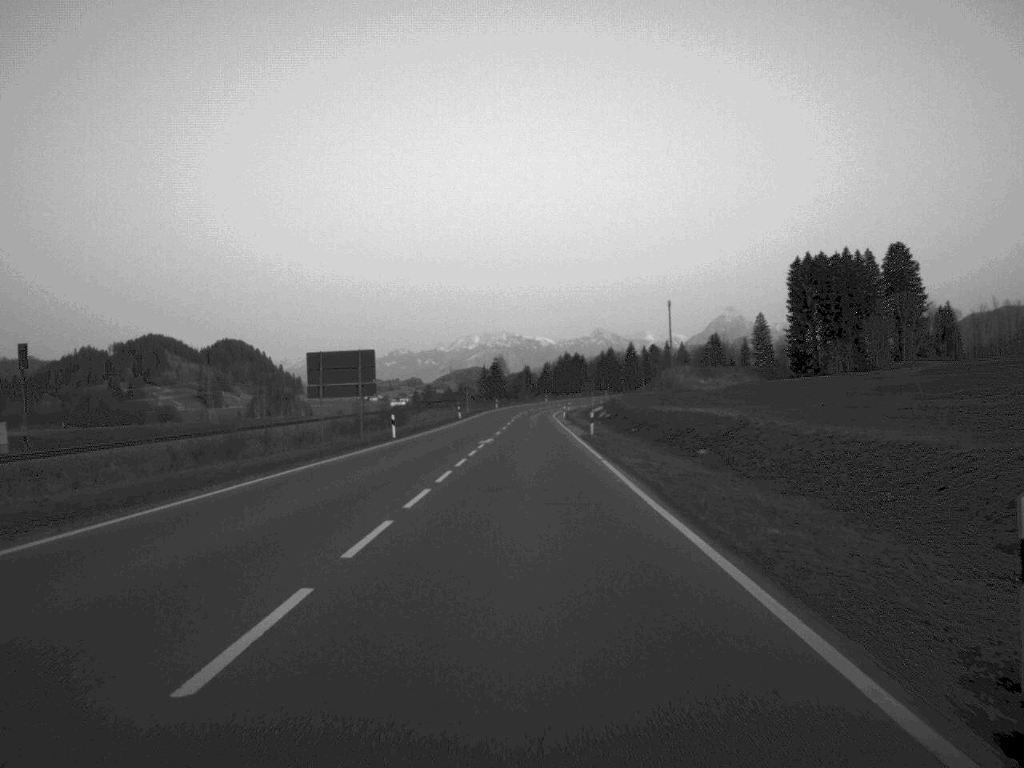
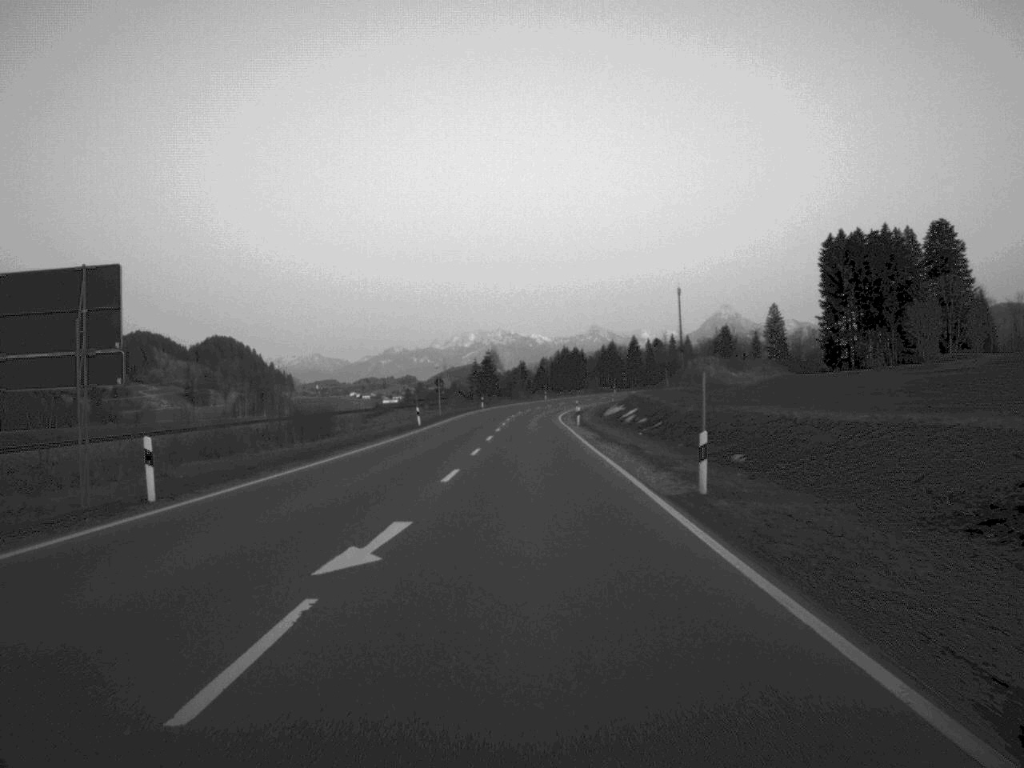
(+0.1, +36.4) m; 0°
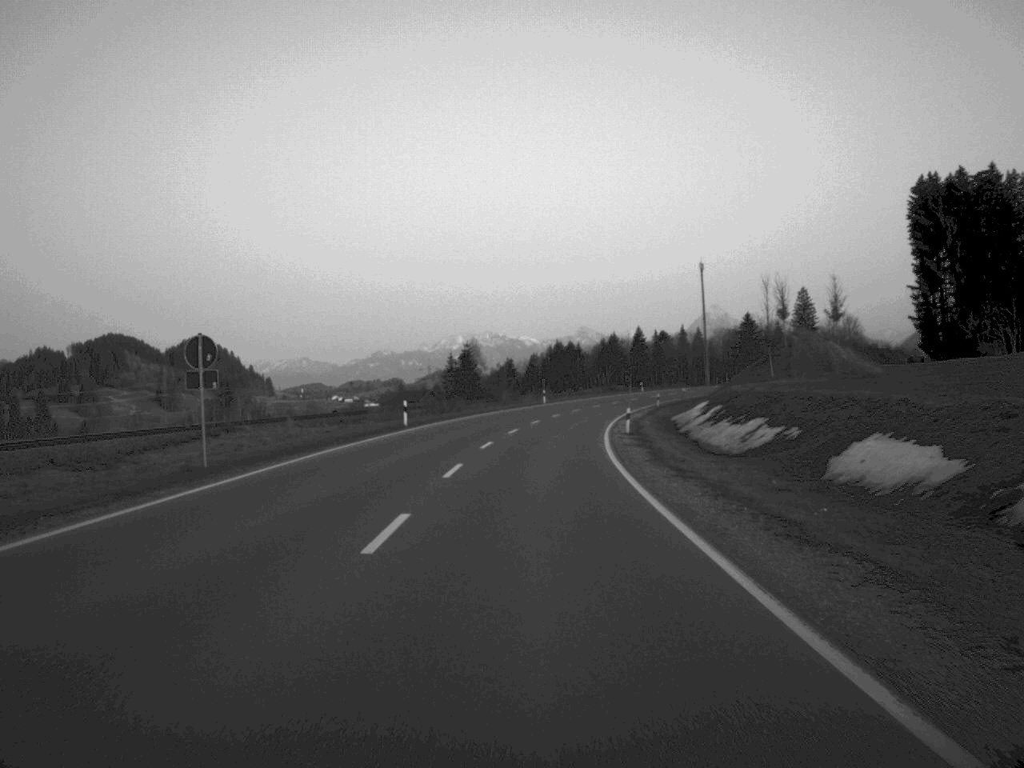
(+0.3, +68.4) m; +1°
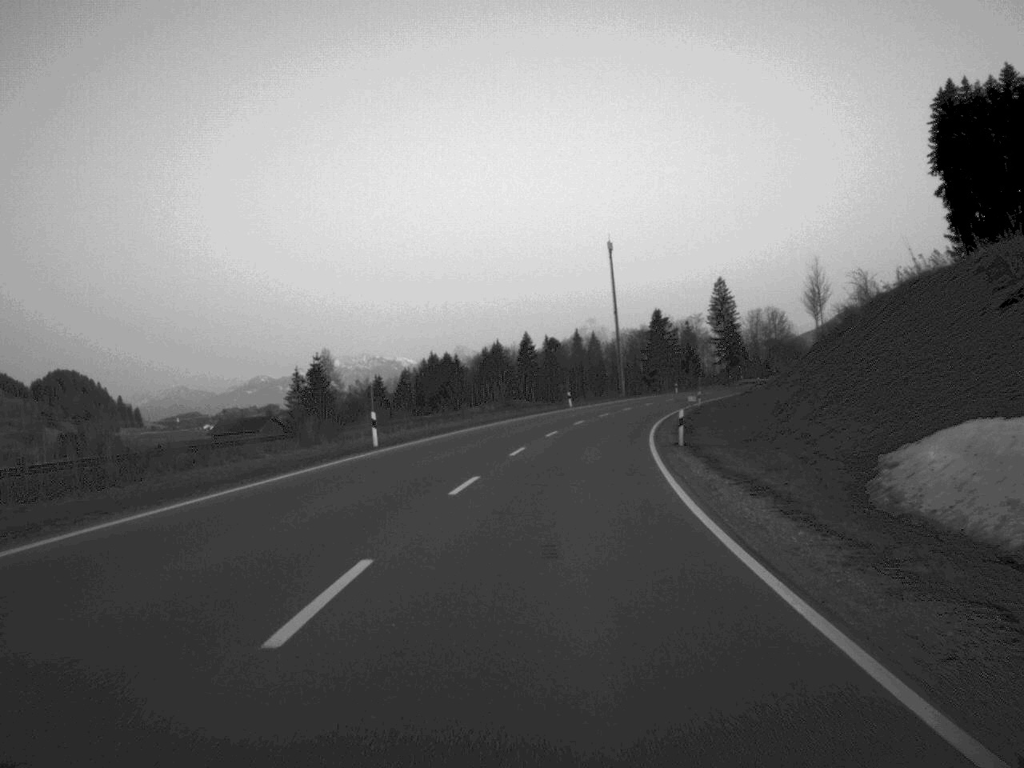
(+2.3, +62.2) m; +6°
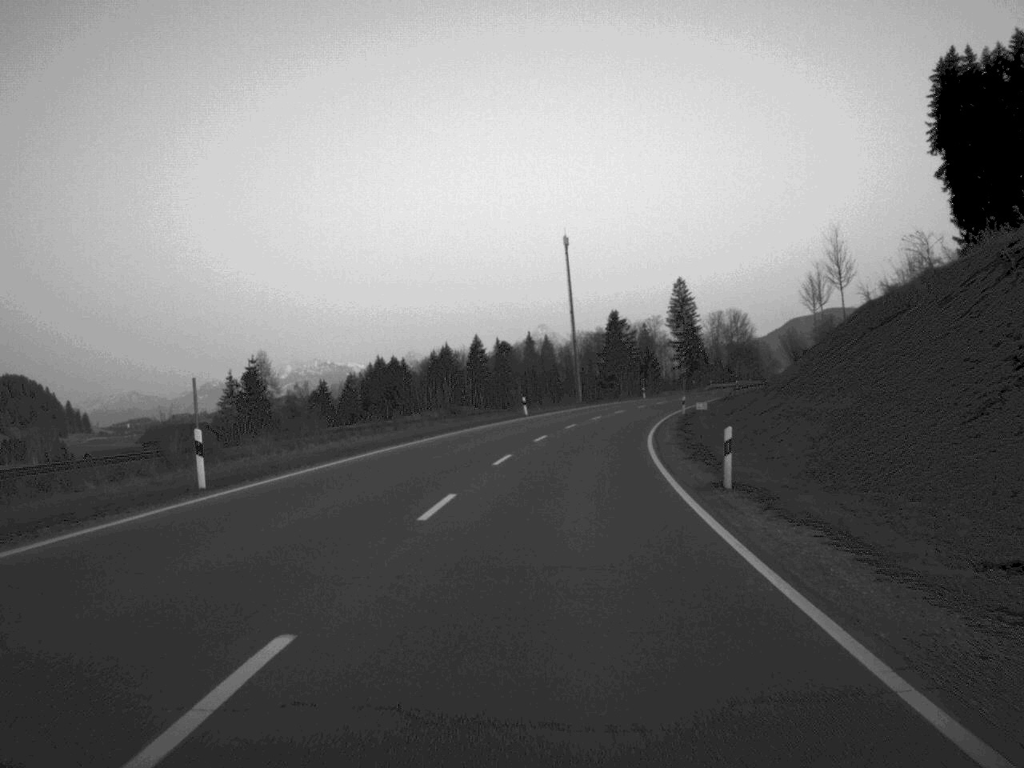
(+0.3, +15.7) m; +2°
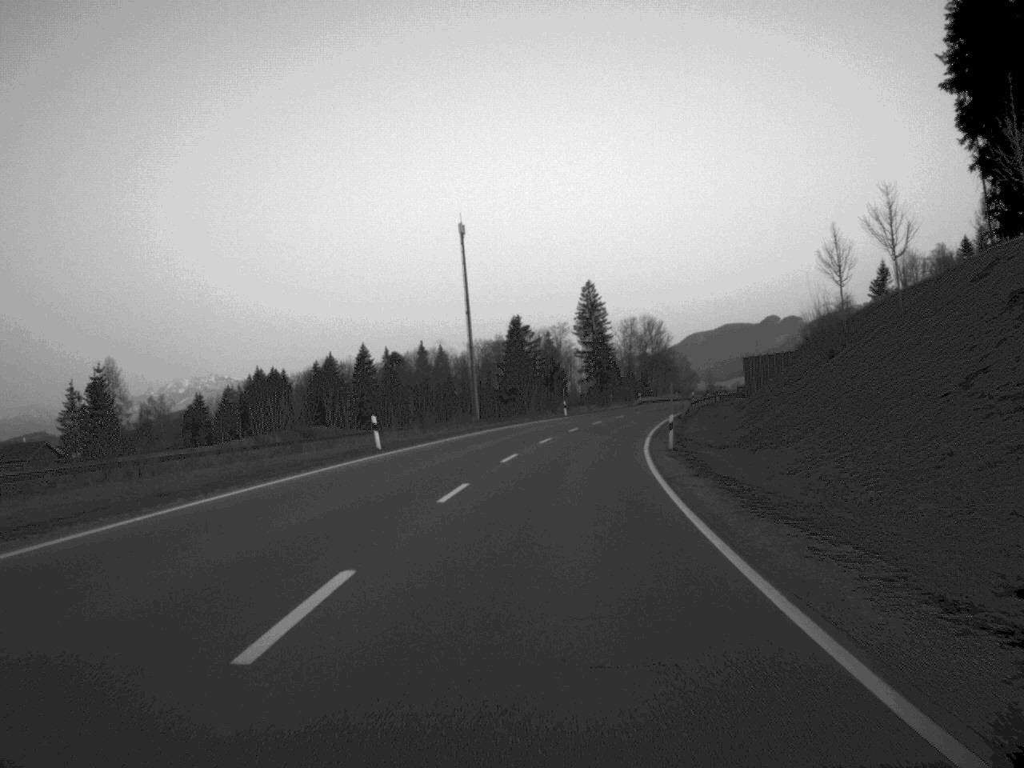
(+1.3, +32.4) m; +5°
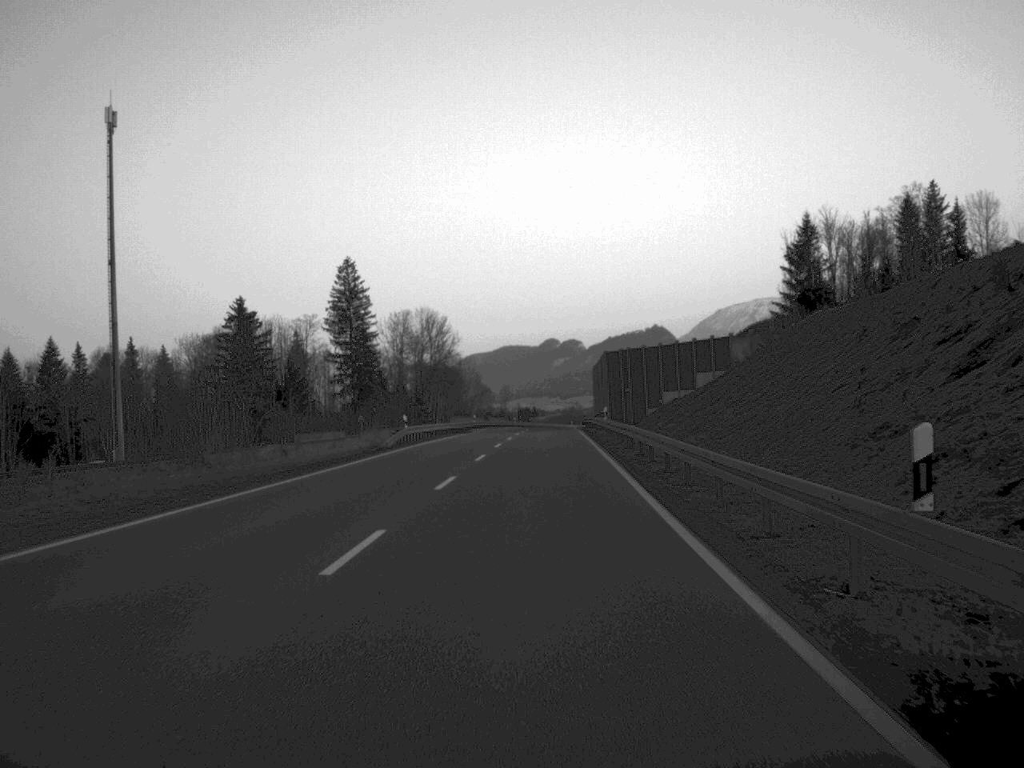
(+7.3, +78.7) m; +10°
